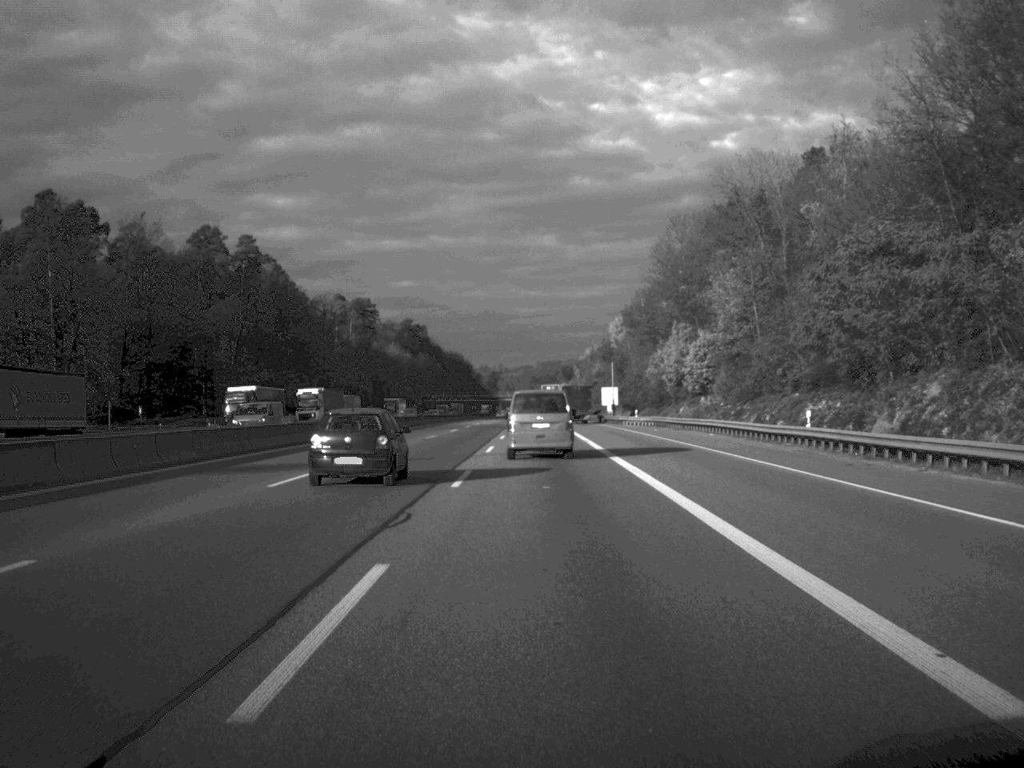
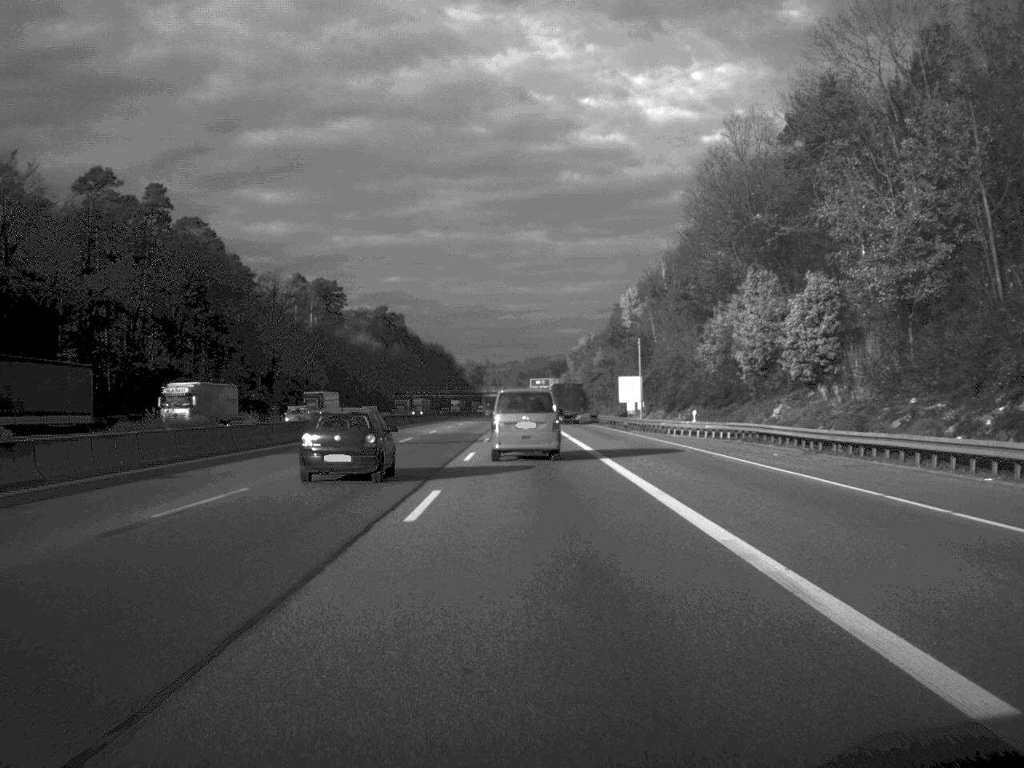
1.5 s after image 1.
(+0.2, +42.3) m; +1°
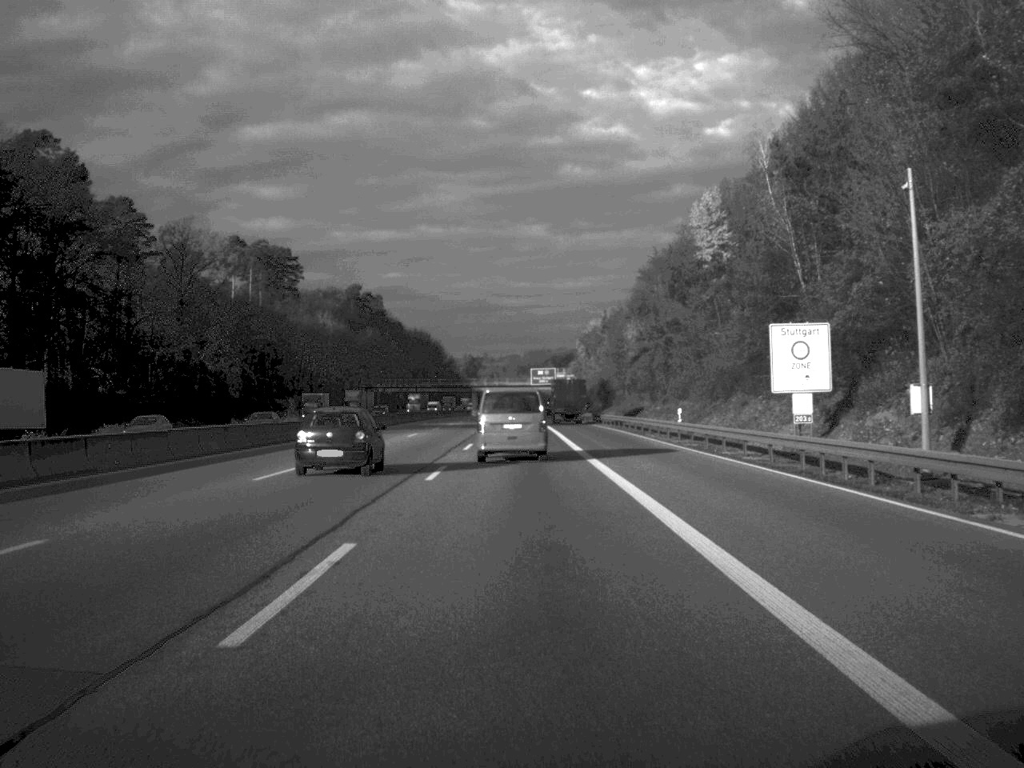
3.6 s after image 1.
(0.0, +62.2) m; 0°
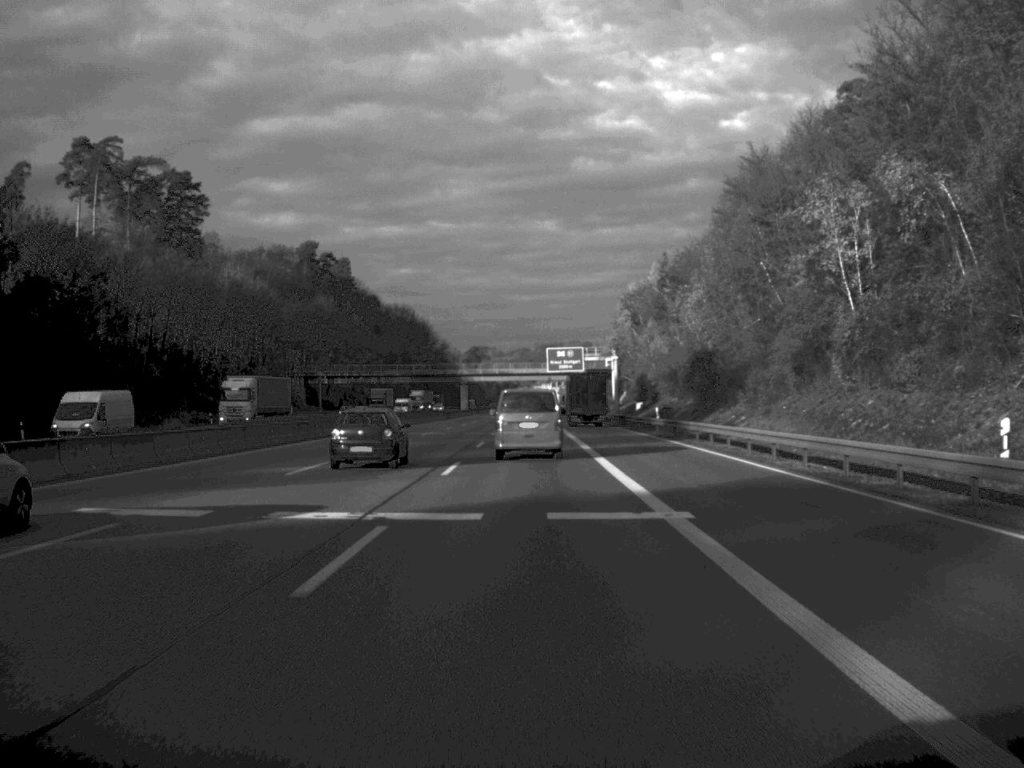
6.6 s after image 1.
(-0.5, +86.6) m; -1°
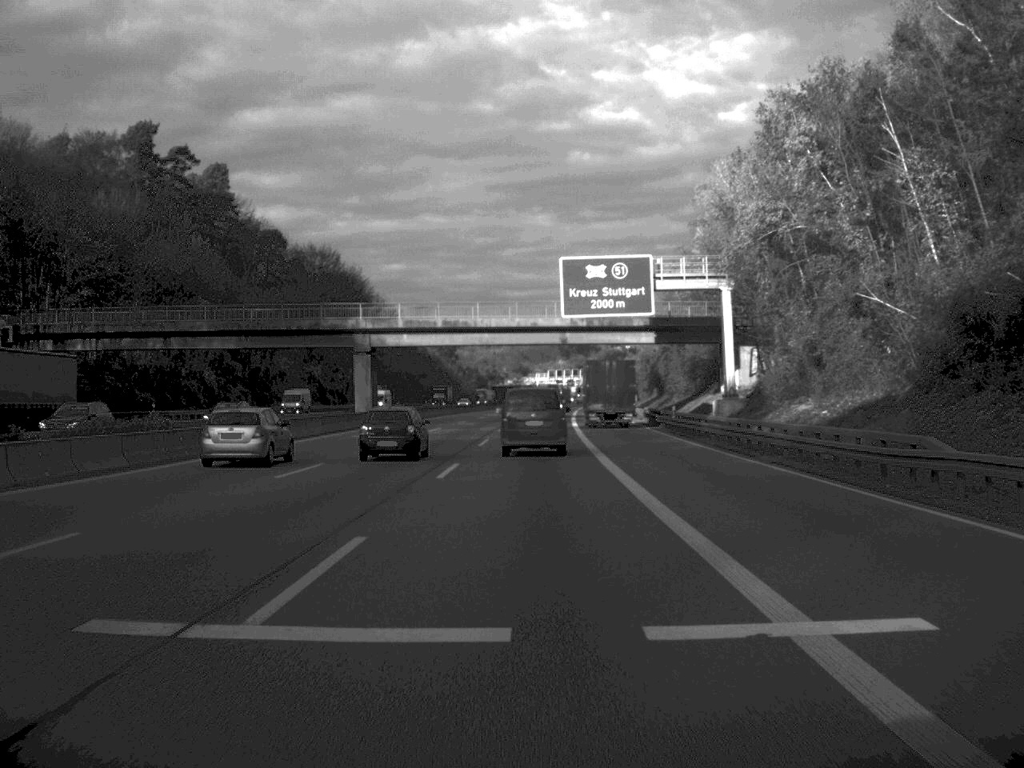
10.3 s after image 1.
(+0.4, +107.9) m; 0°
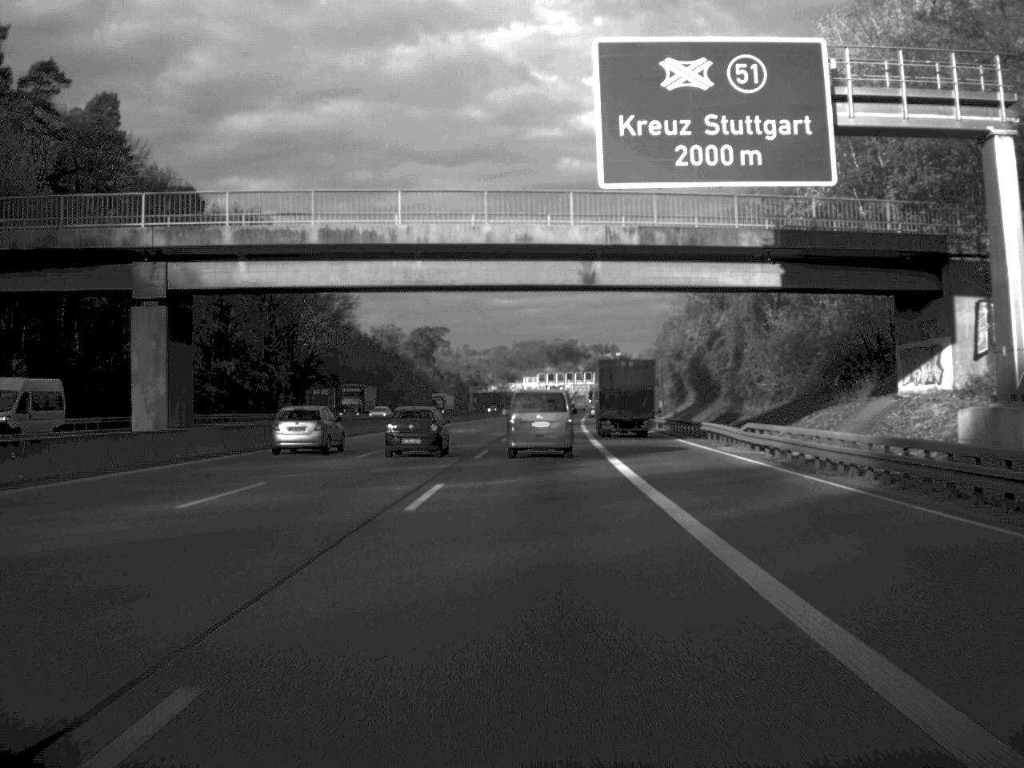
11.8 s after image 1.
(+0.2, +43.5) m; +1°
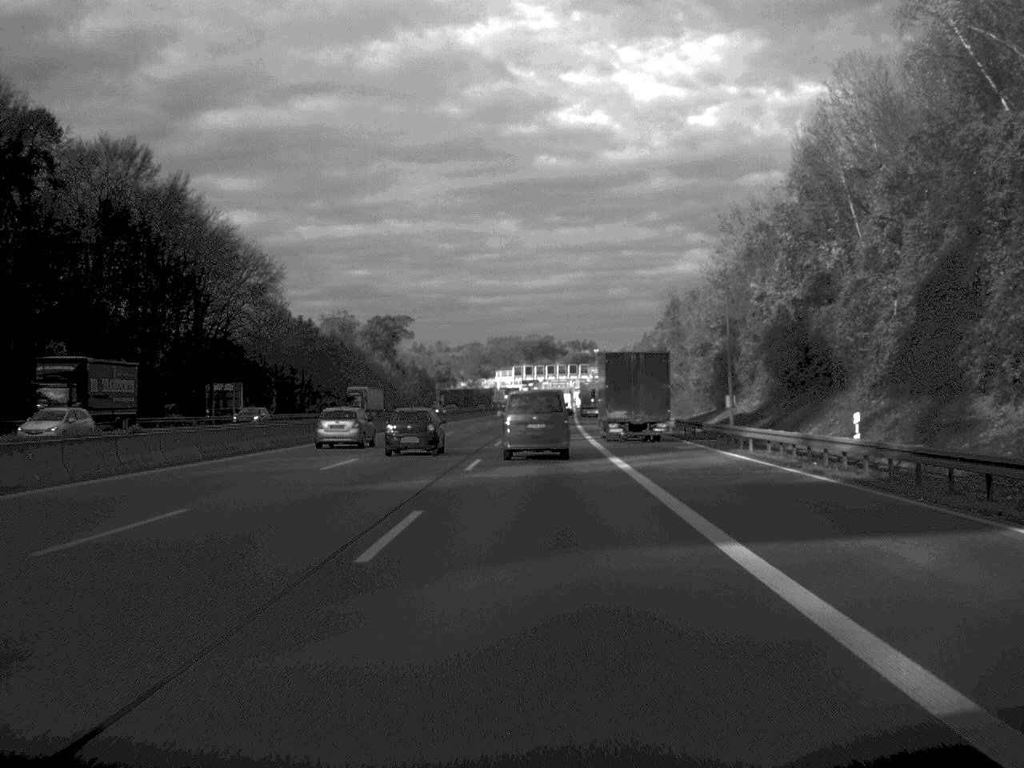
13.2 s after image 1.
(+0.4, +41.5) m; +1°
